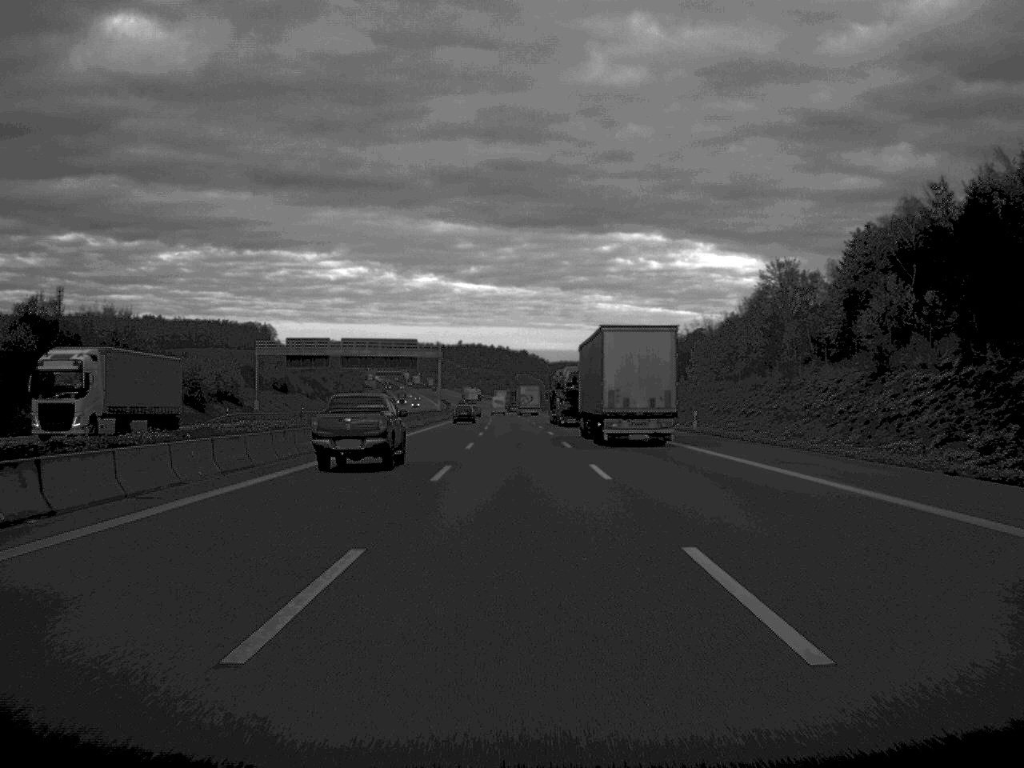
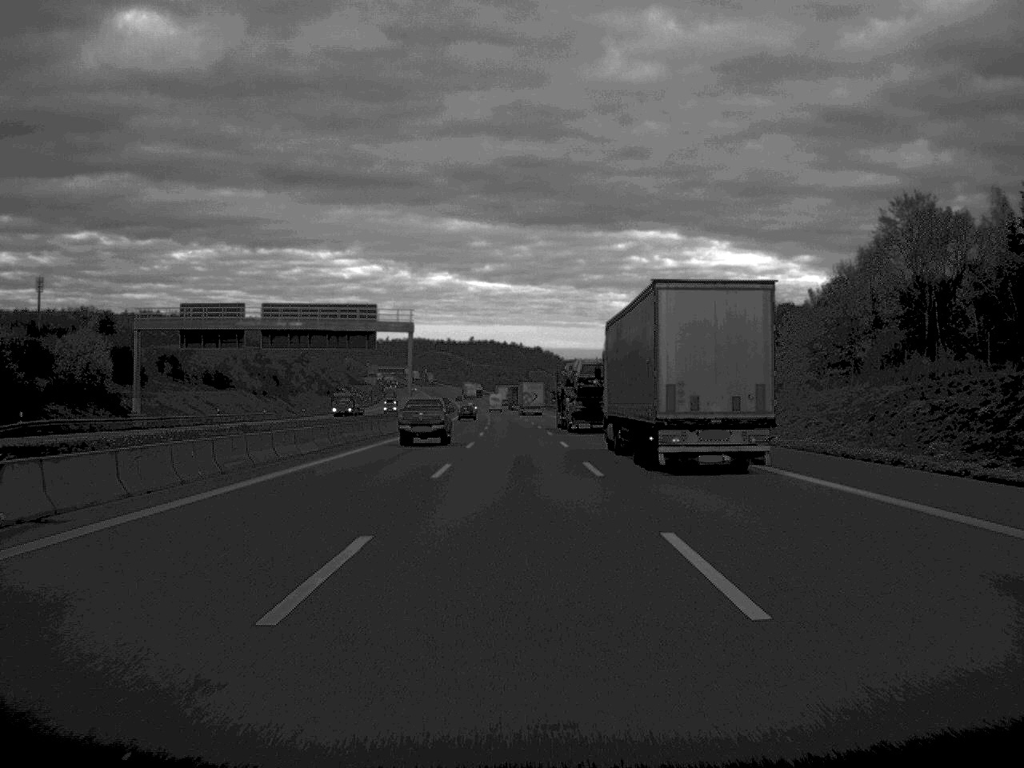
(-0.3, +52.2) m; -1°
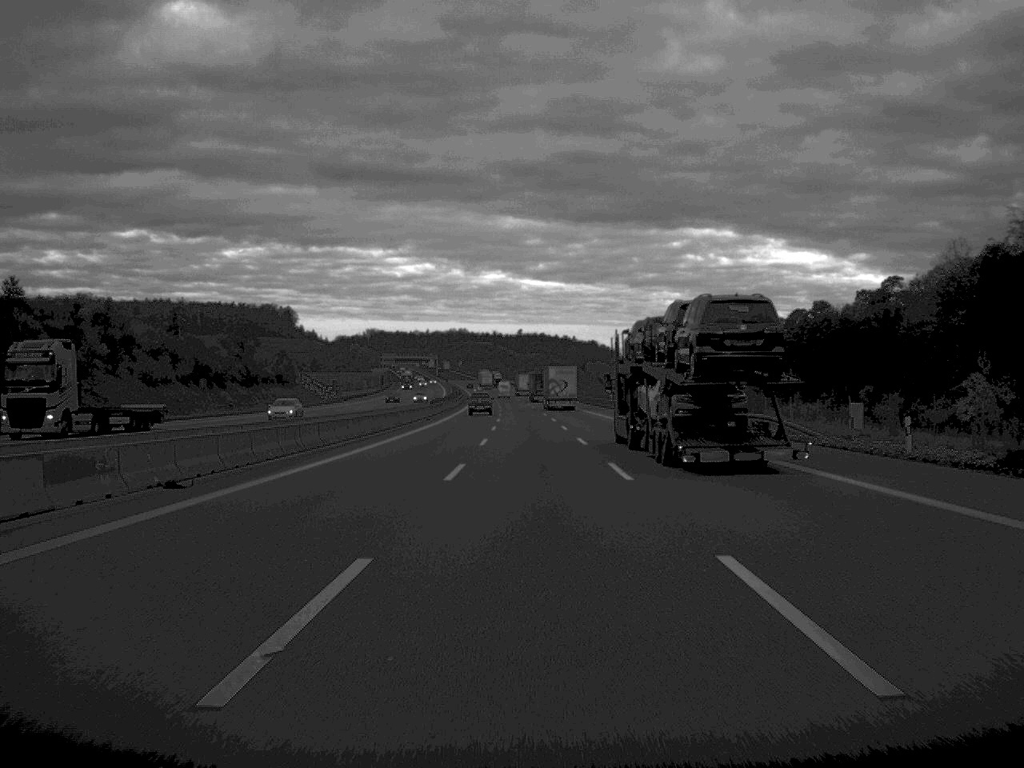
(-2.1, +127.9) m; -2°
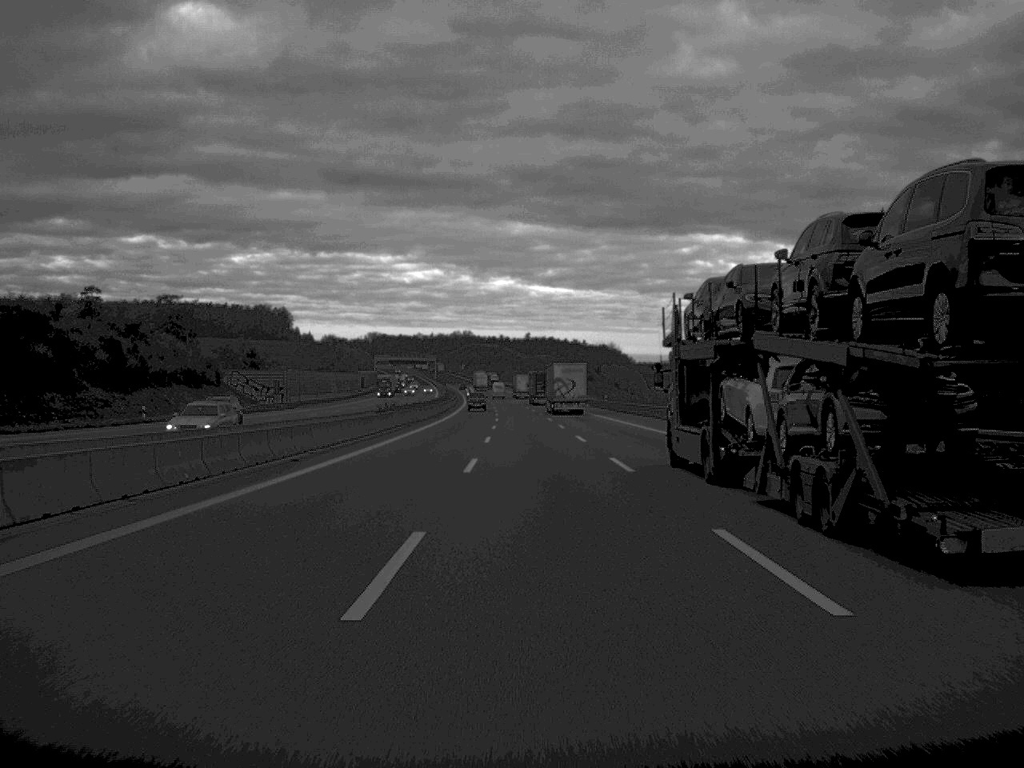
(-0.2, +51.0) m; 0°
